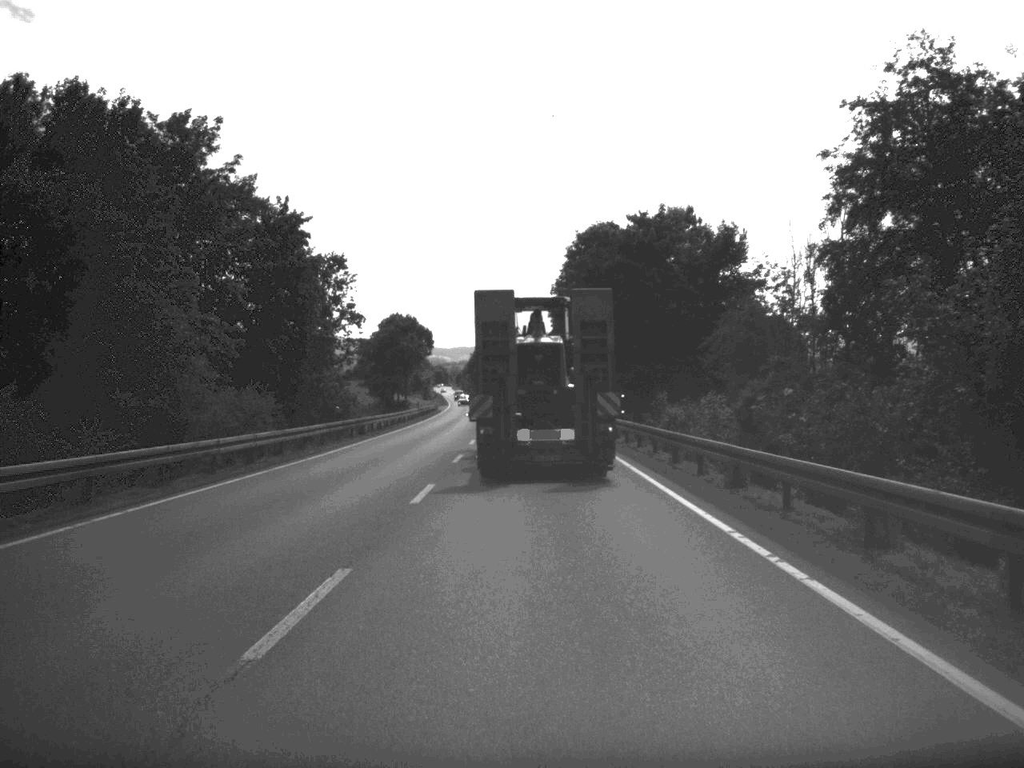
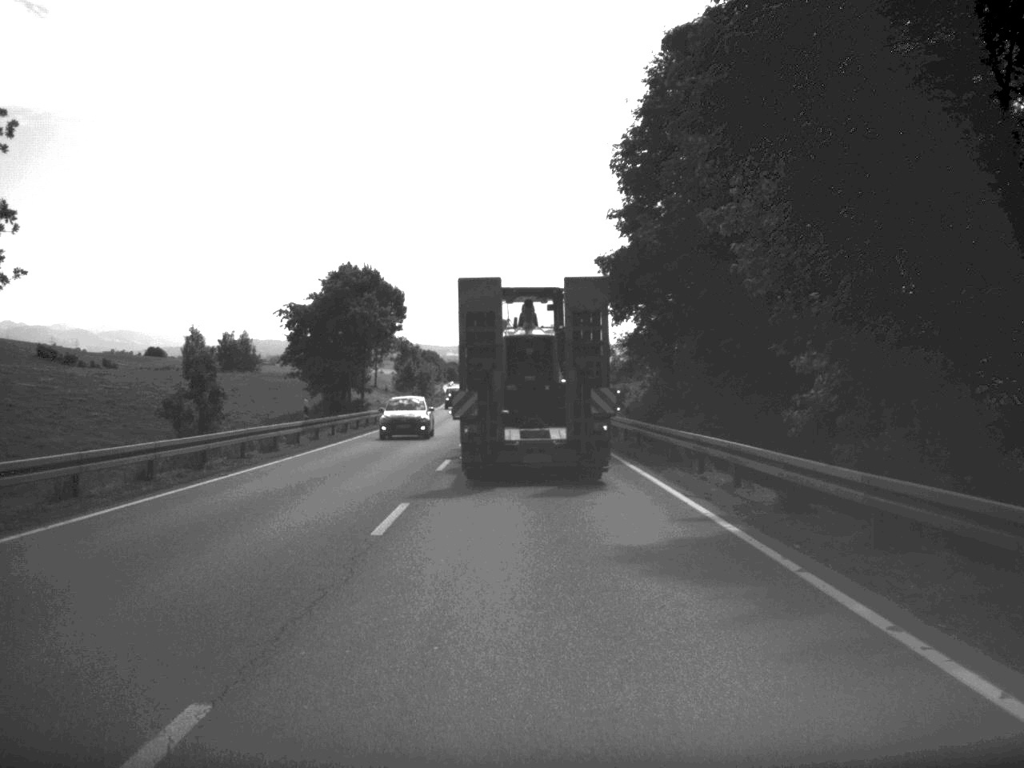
(-0.4, +51.8) m; -1°
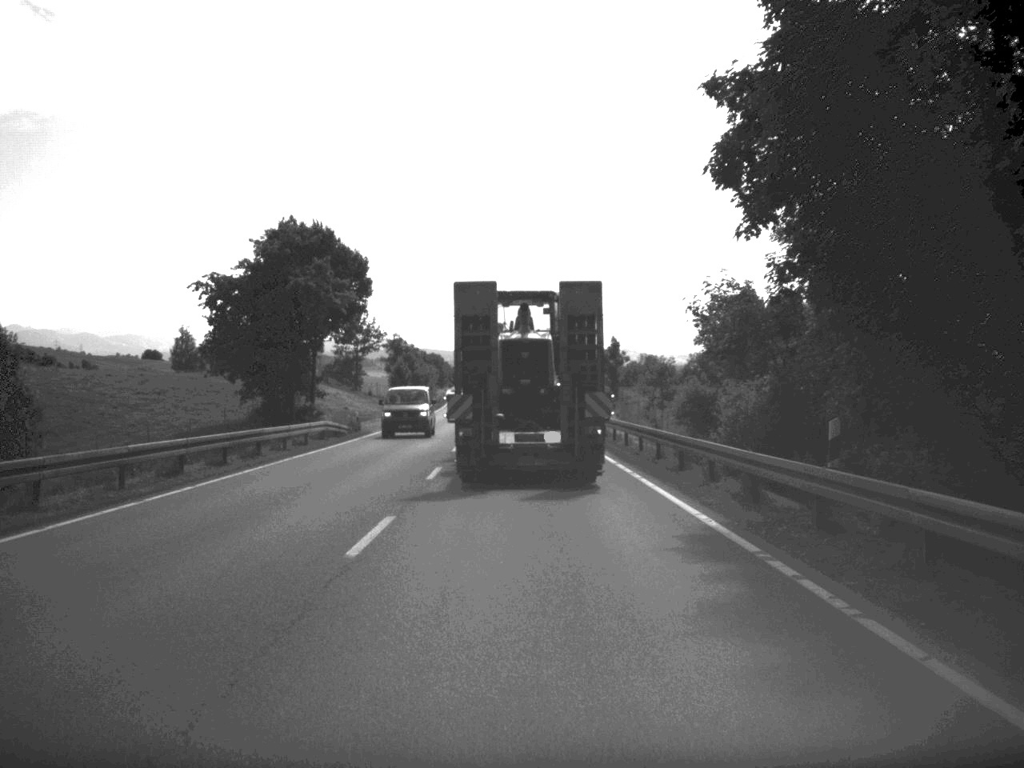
(-0.1, +25.2) m; 0°
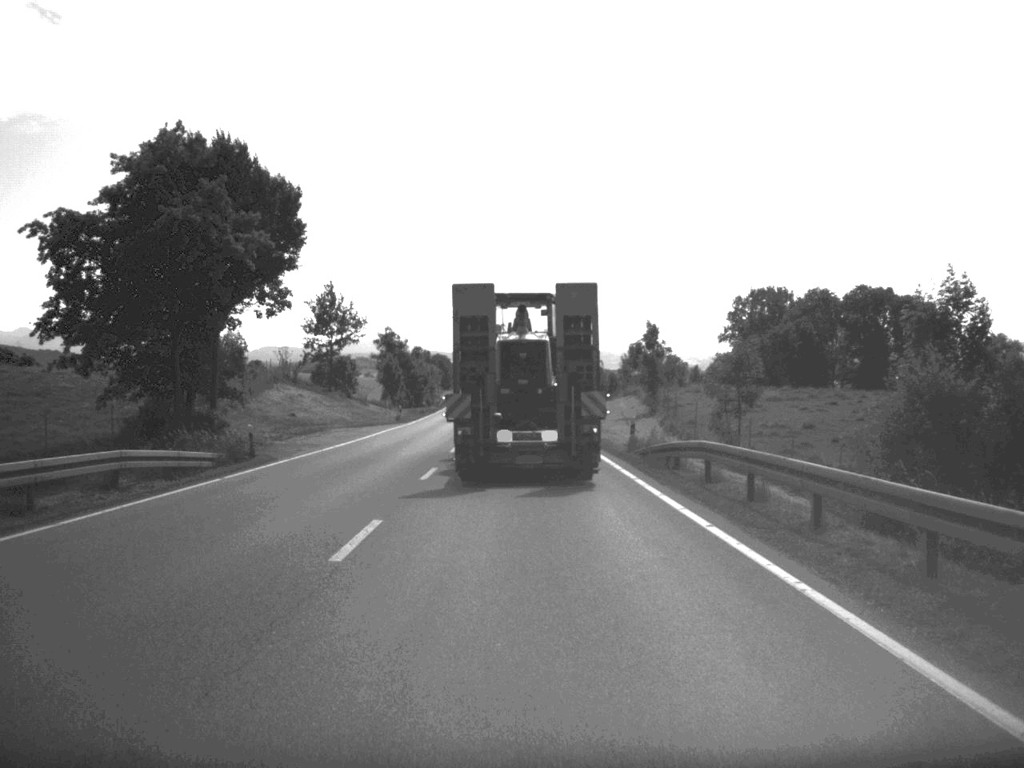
(-0.1, +23.8) m; -1°
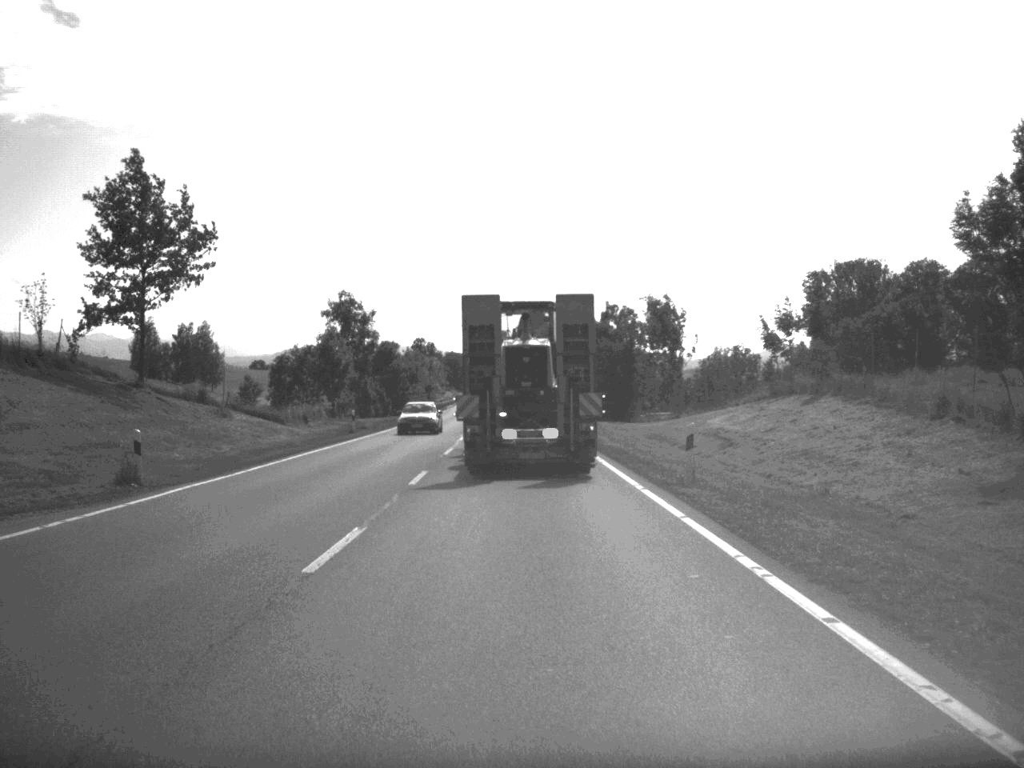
(-0.6, +59.5) m; -1°
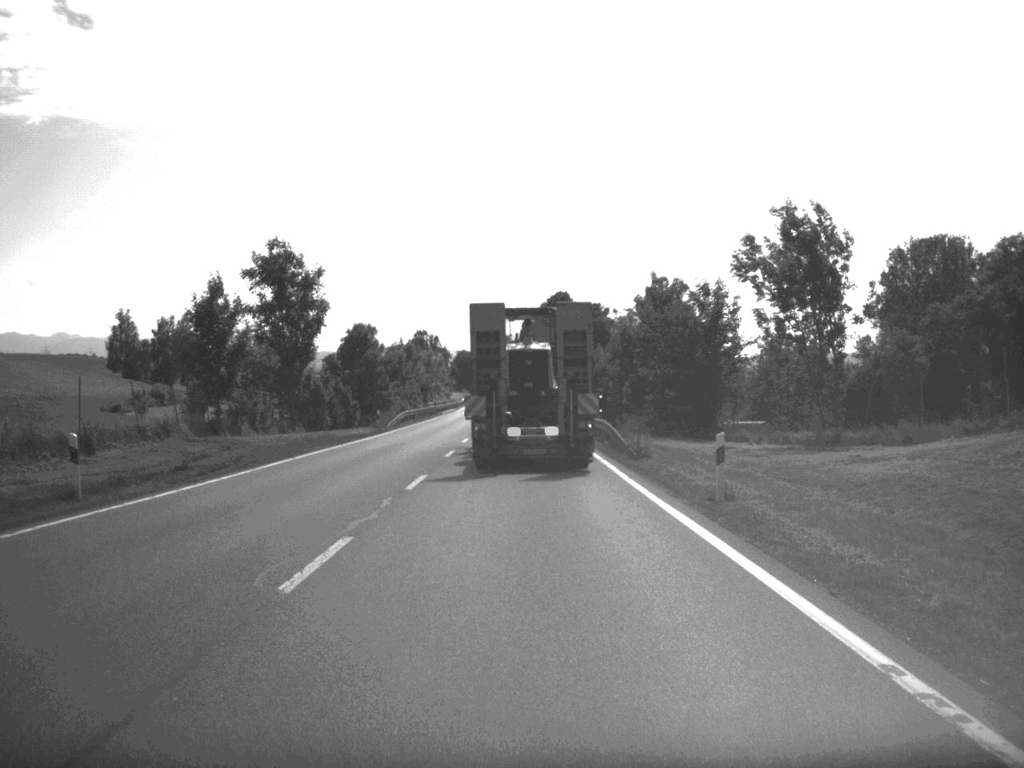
(-0.3, +36.5) m; -1°
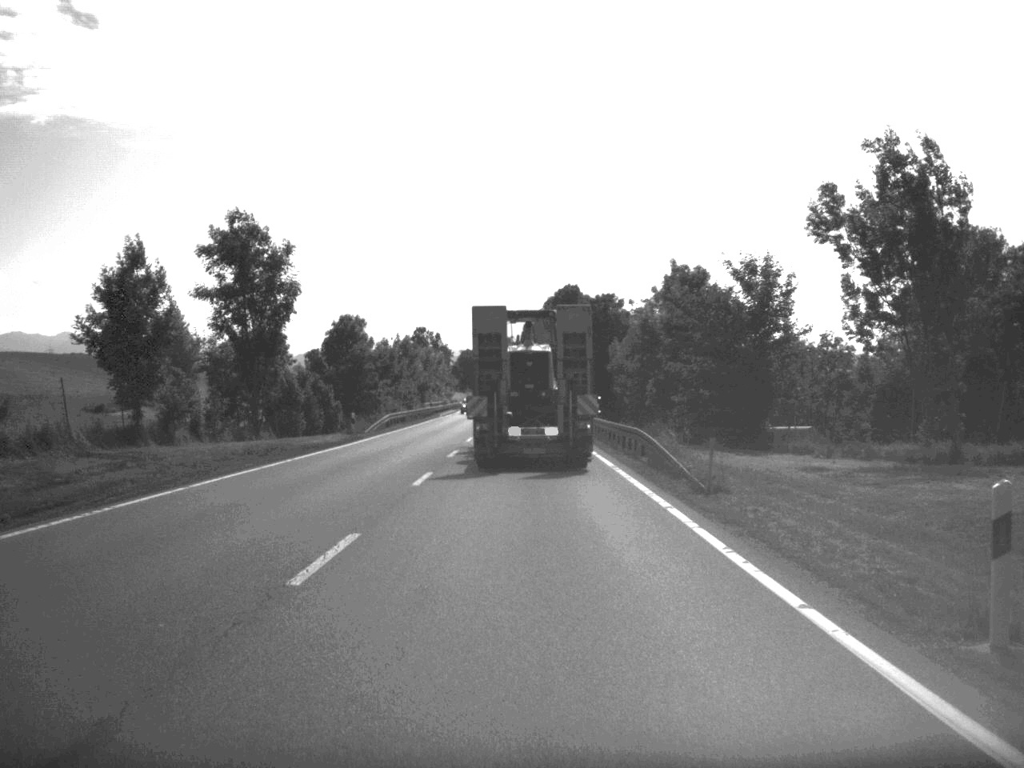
(0.0, +11.3) m; 0°
